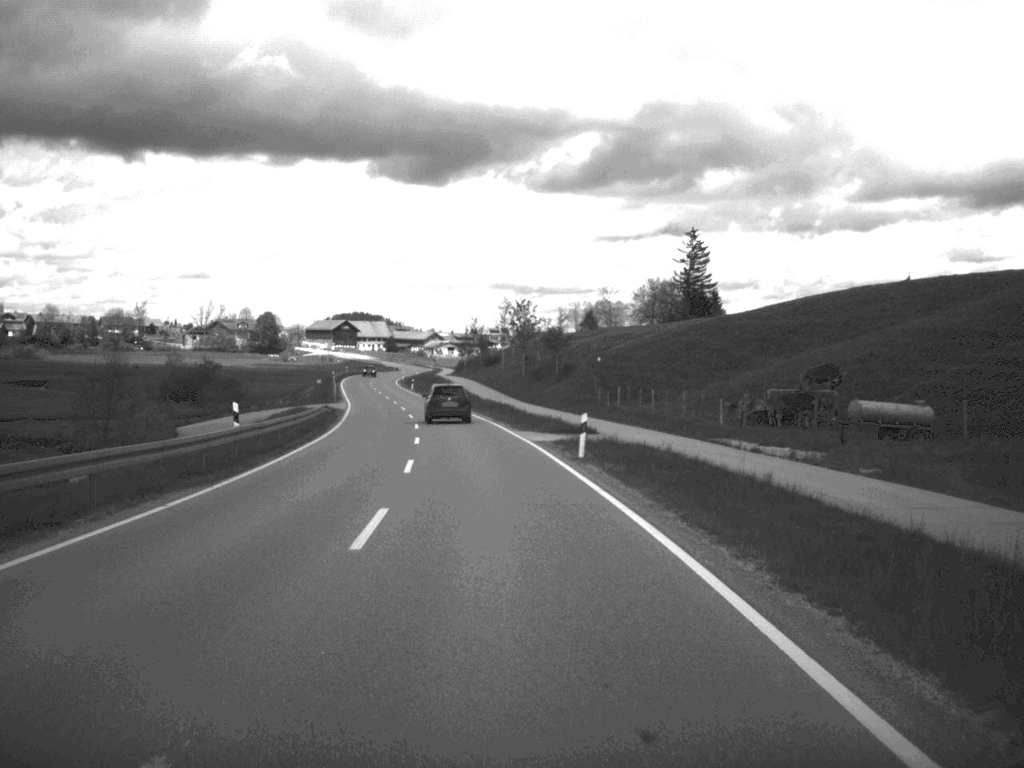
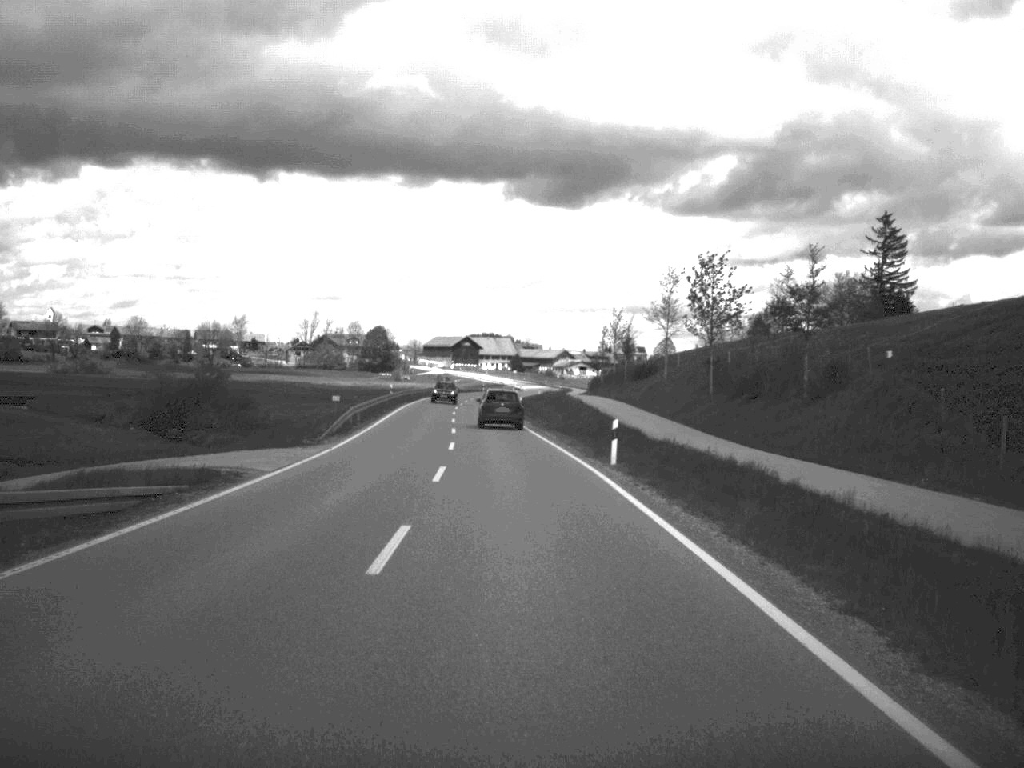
(-2.8, +48.4) m; -6°
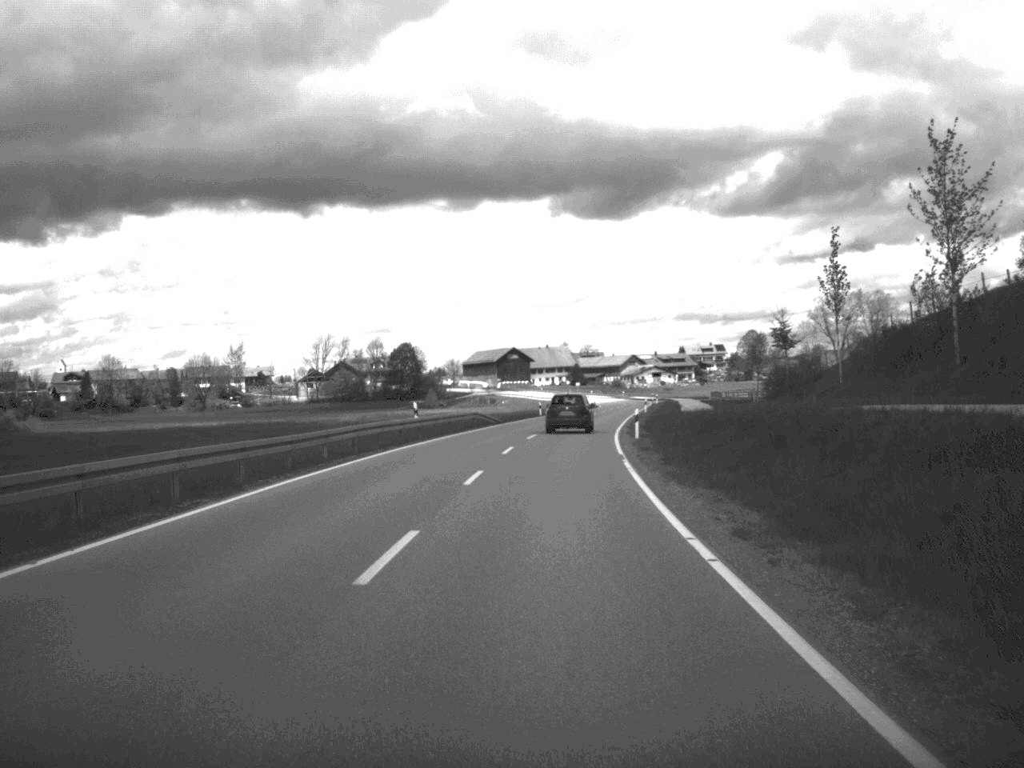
(-3.1, +82.3) m; -3°
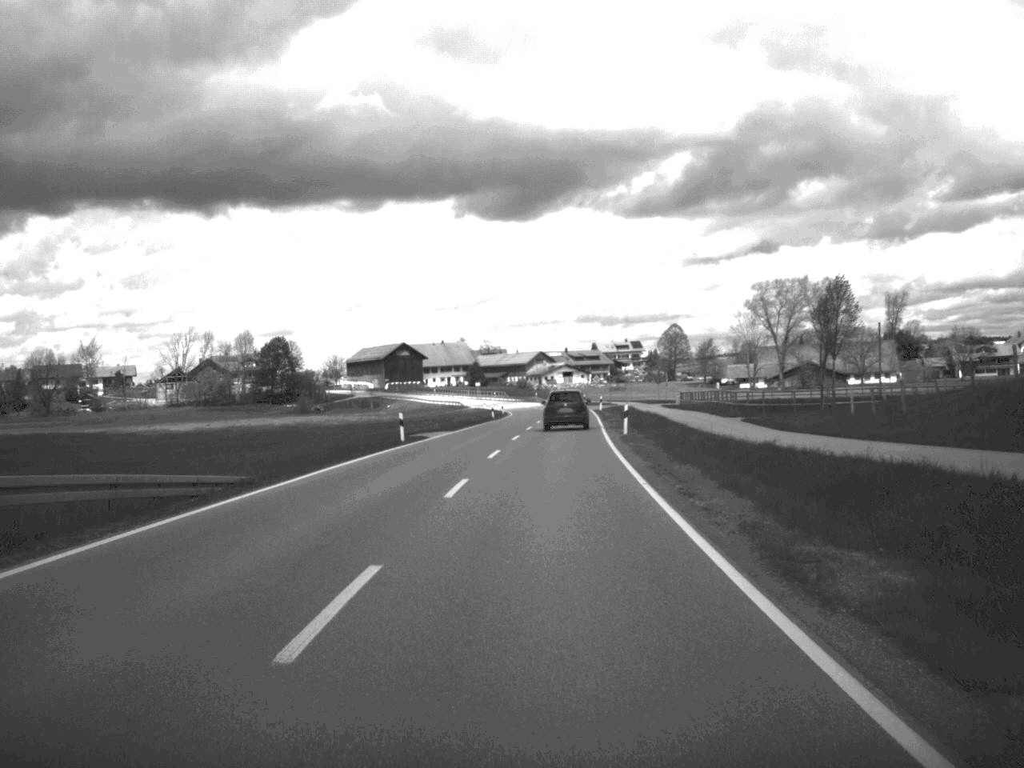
(+1.8, +49.7) m; +4°
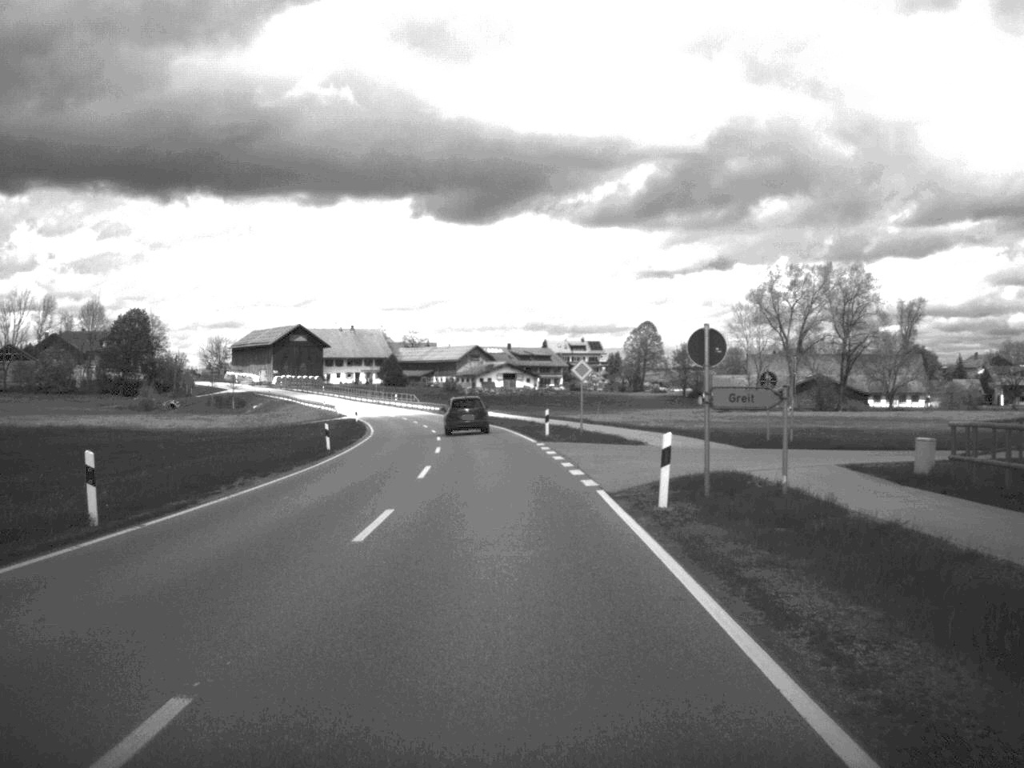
(+2.5, +74.8) m; +2°
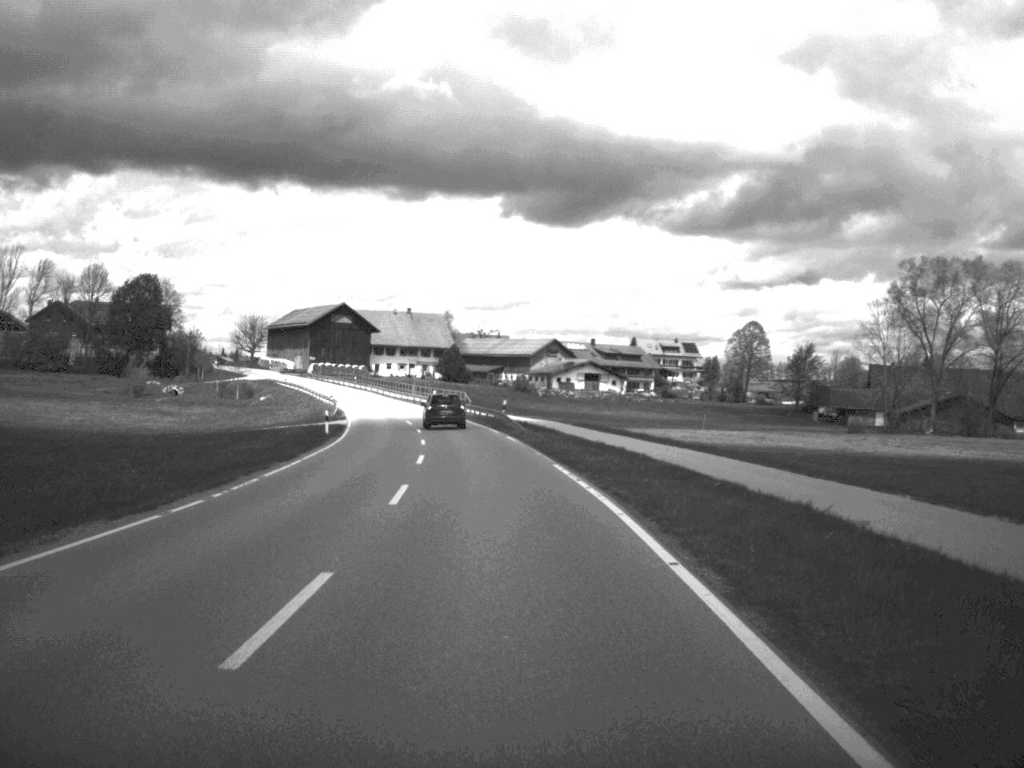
(-1.2, +42.0) m; -4°
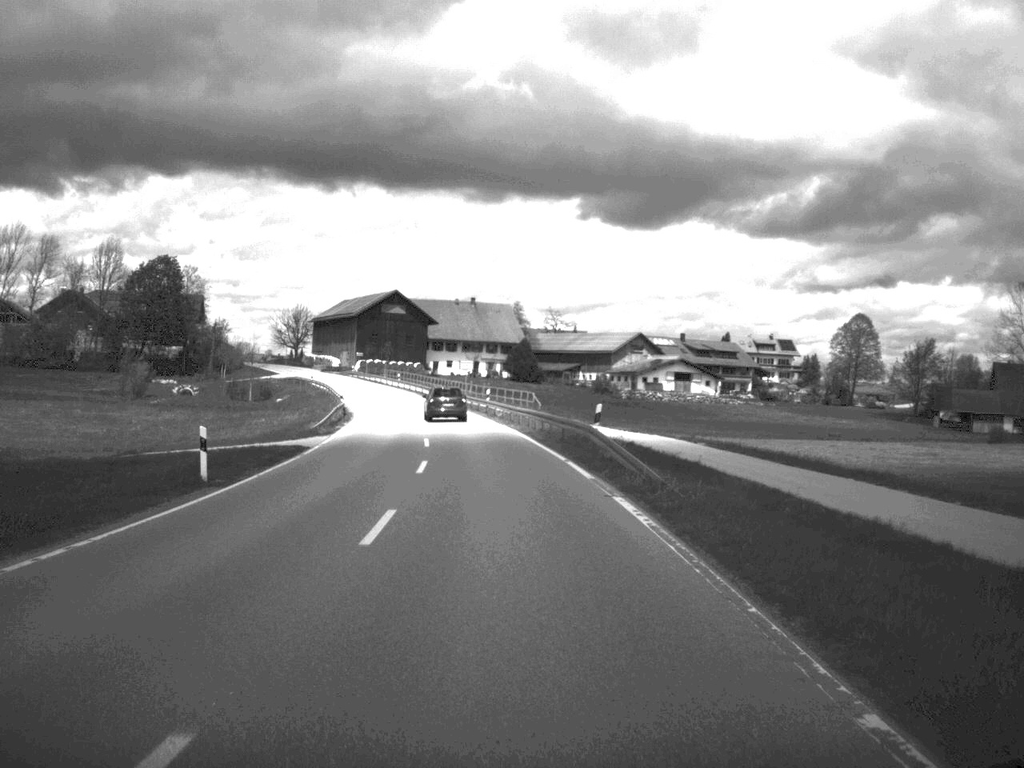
(-0.9, +29.2) m; -3°
